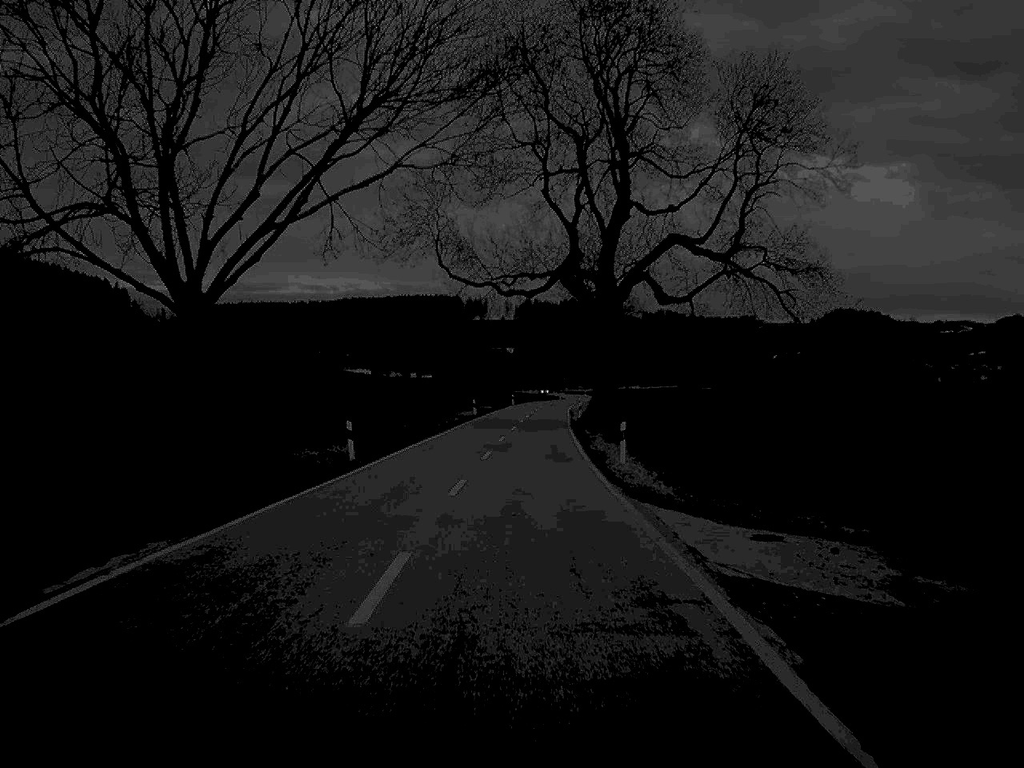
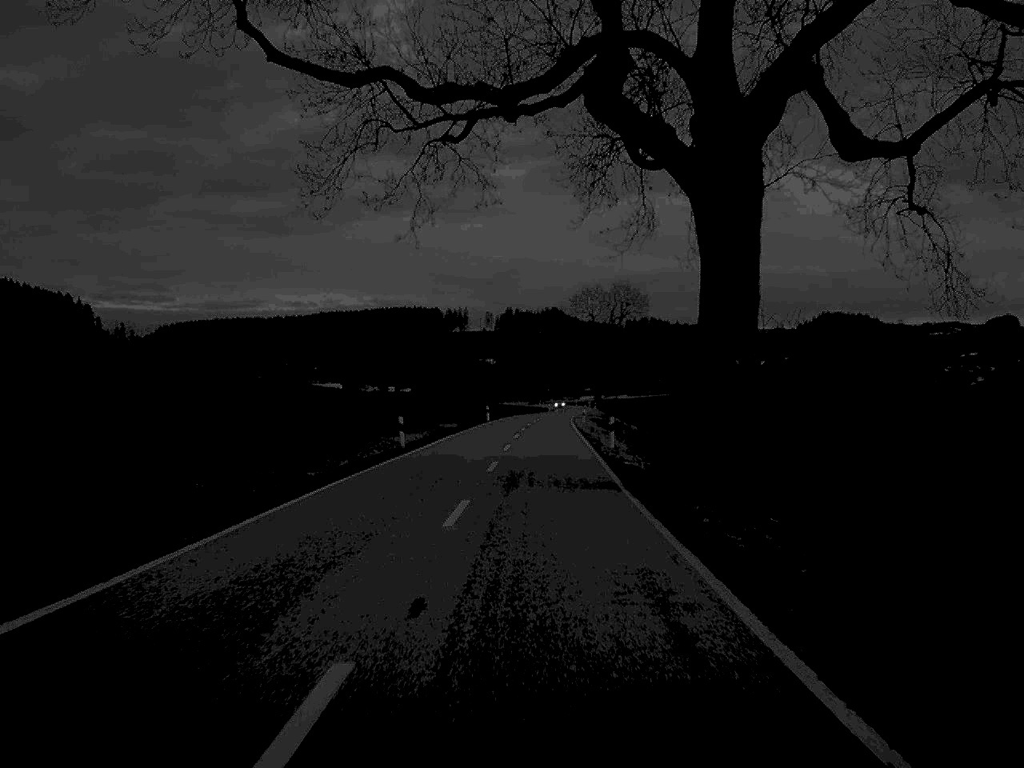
(+0.2, +40.9) m; +1°
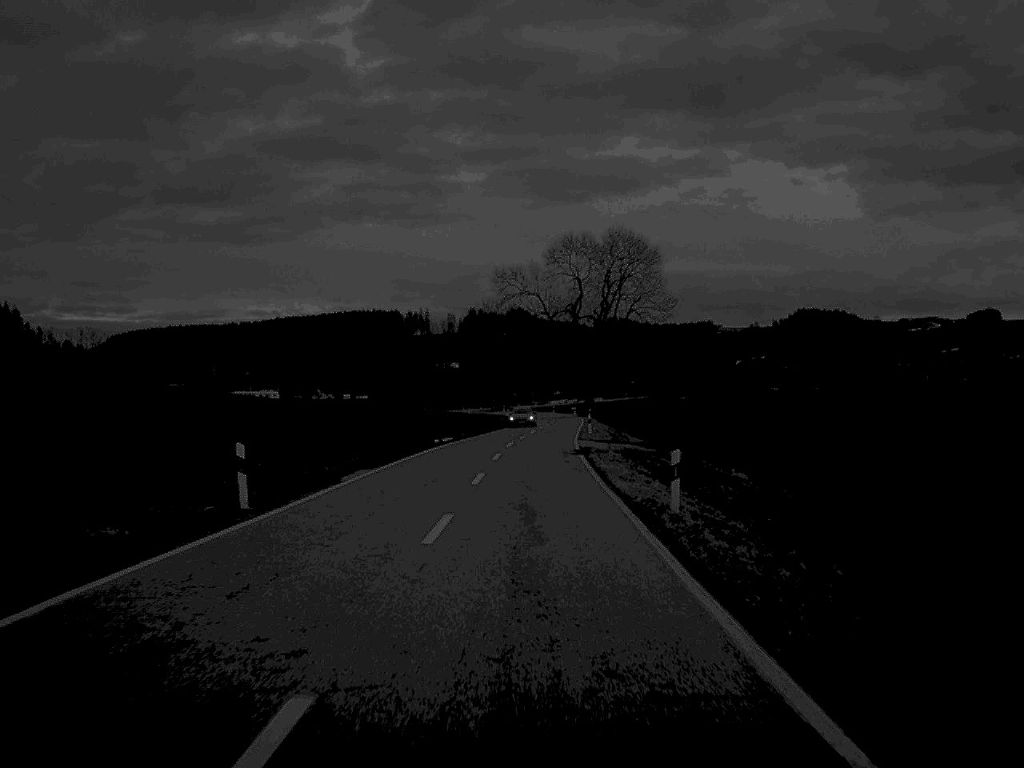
(+1.2, +71.1) m; +2°
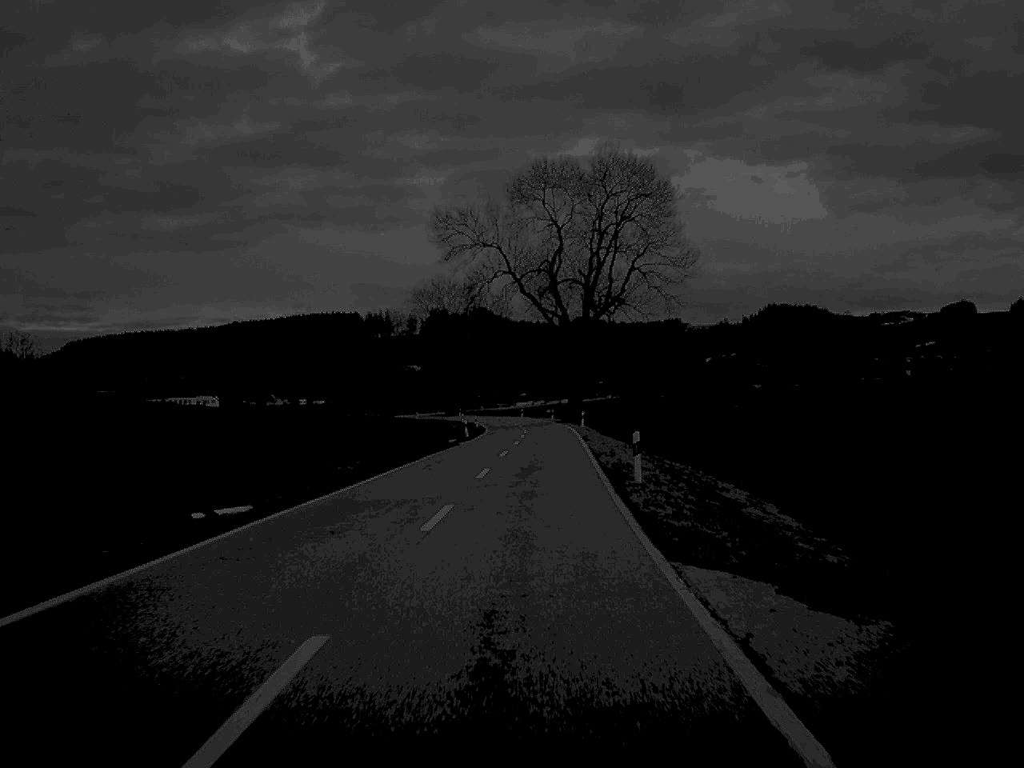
(+0.6, +44.8) m; +2°
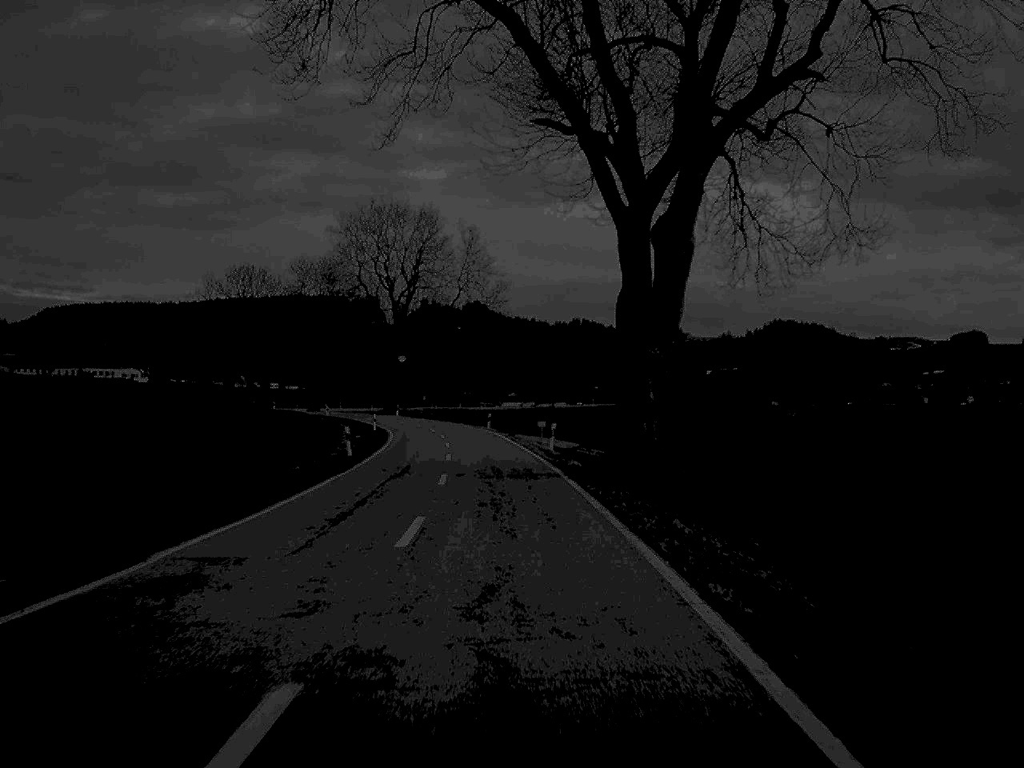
(+1.2, +71.6) m; 0°
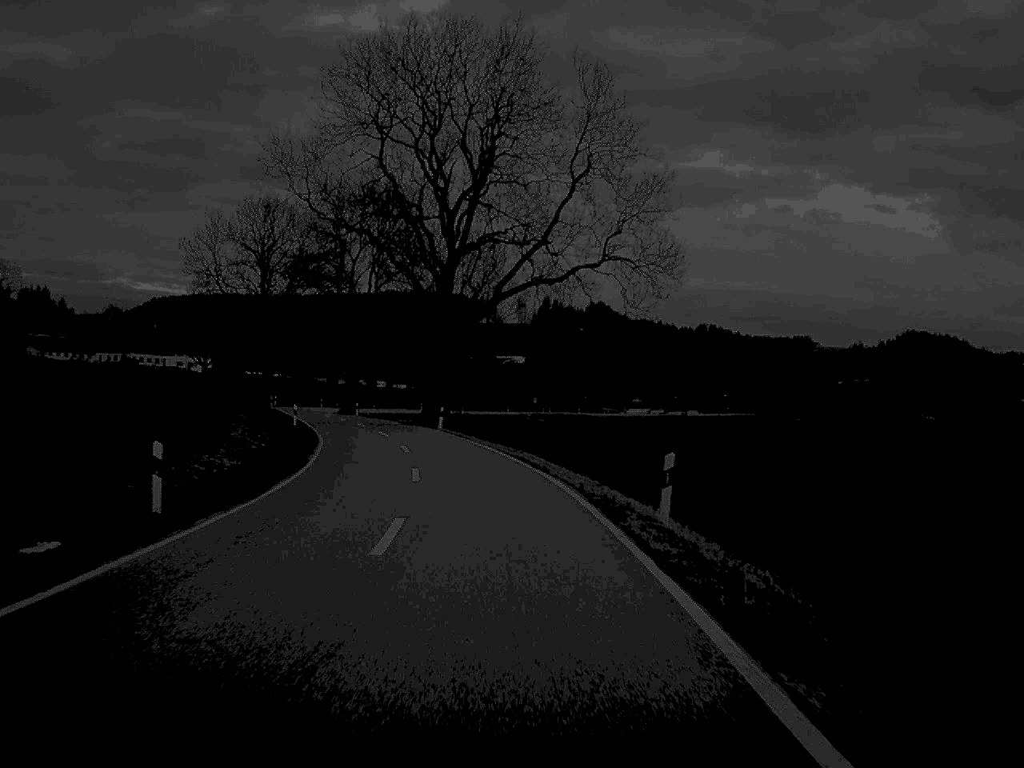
(-2.4, +60.4) m; -5°
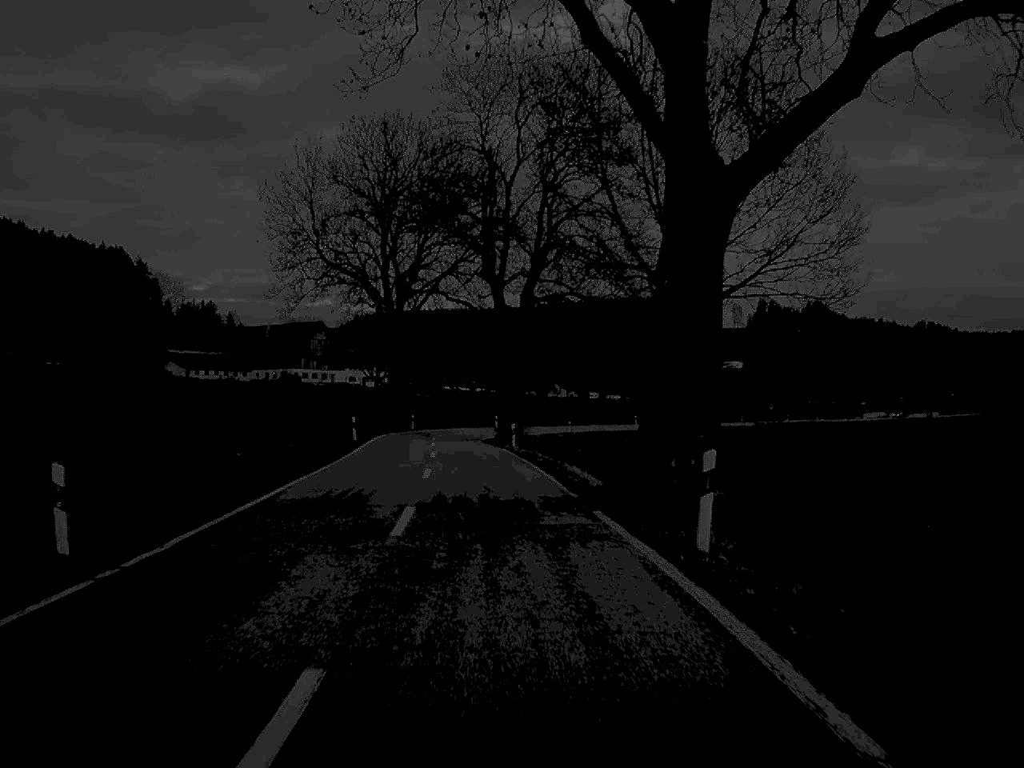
(-3.4, +44.6) m; -9°
